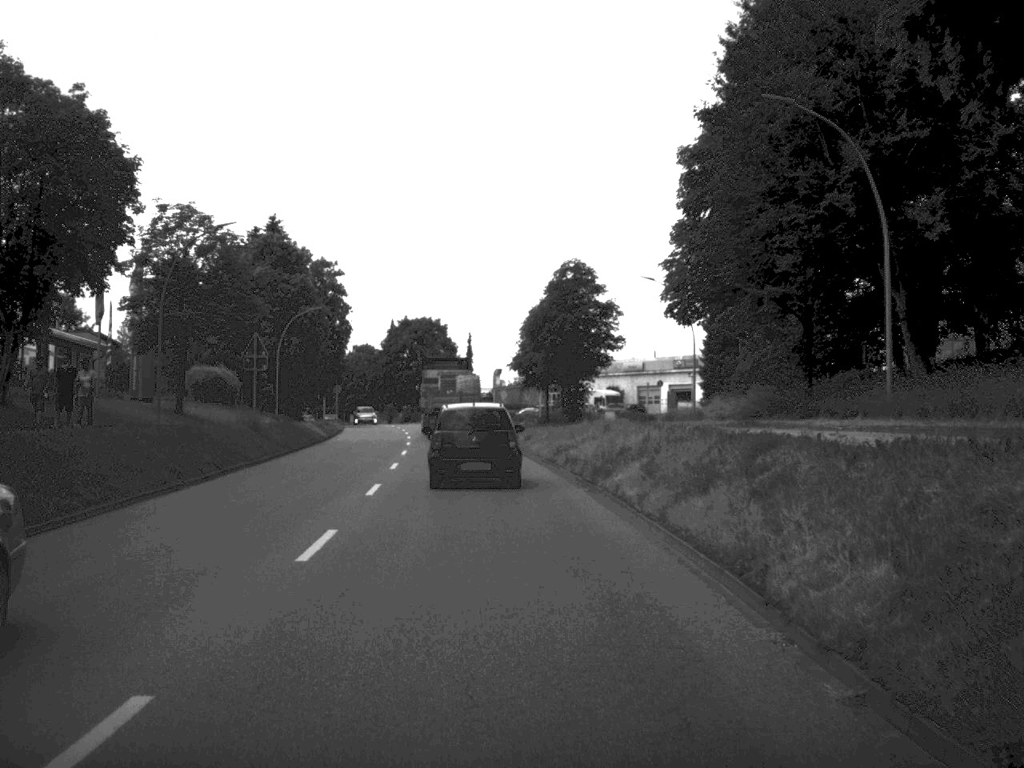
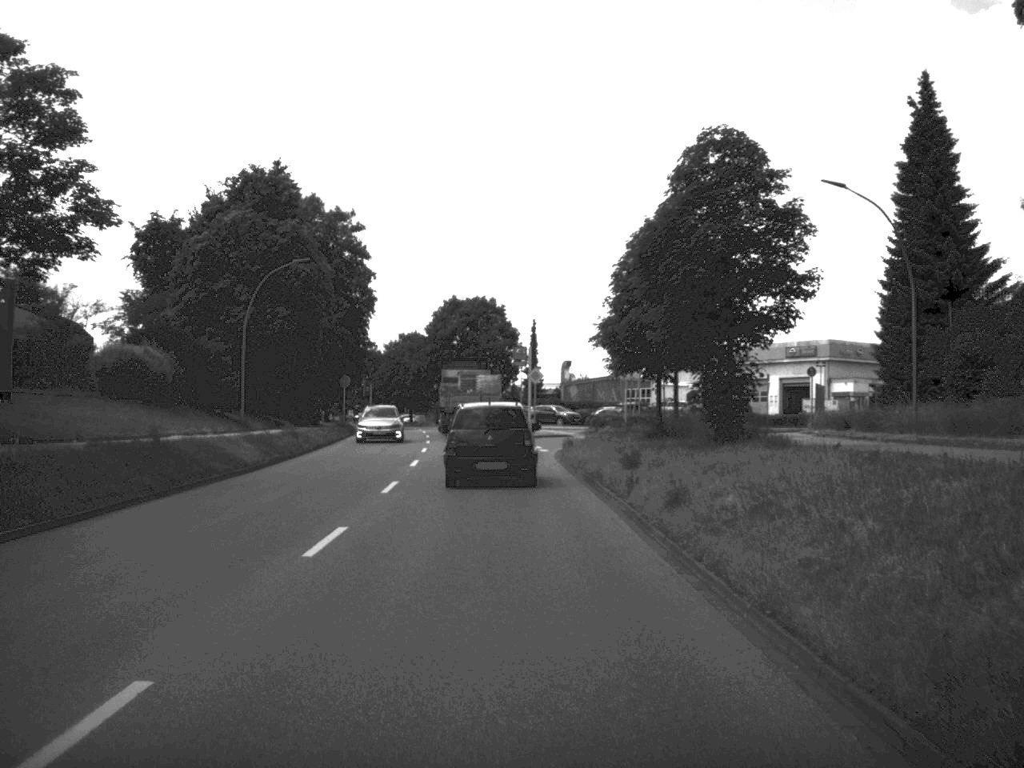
(-0.8, +26.3) m; -3°
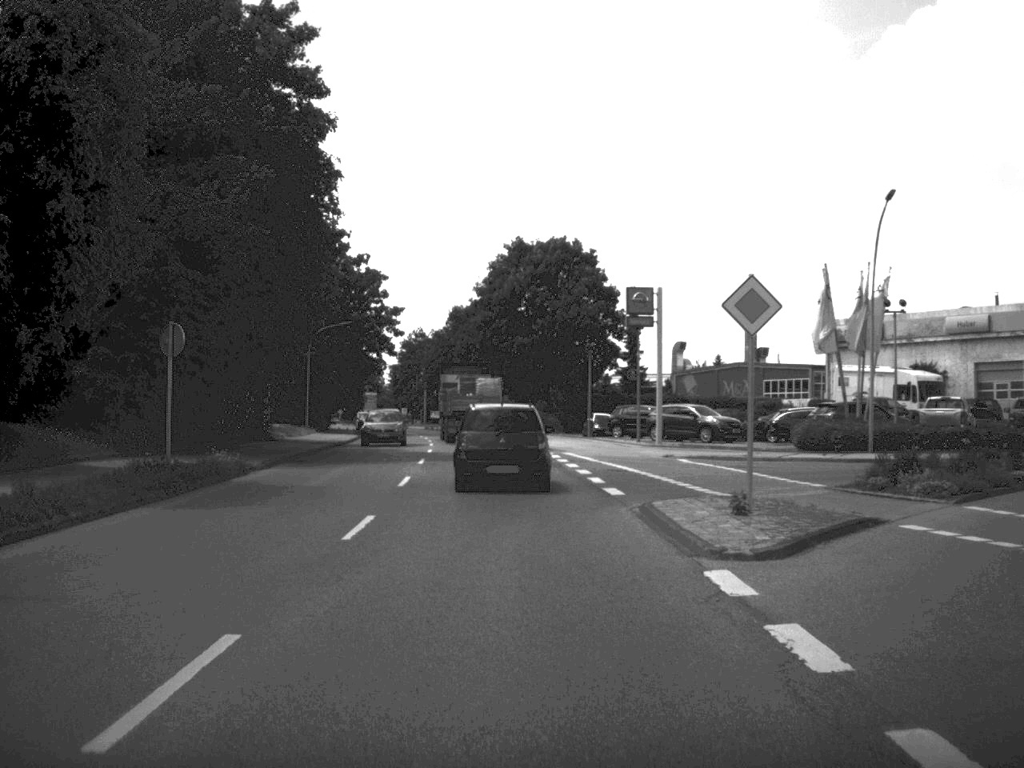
(-1.4, +42.9) m; -4°
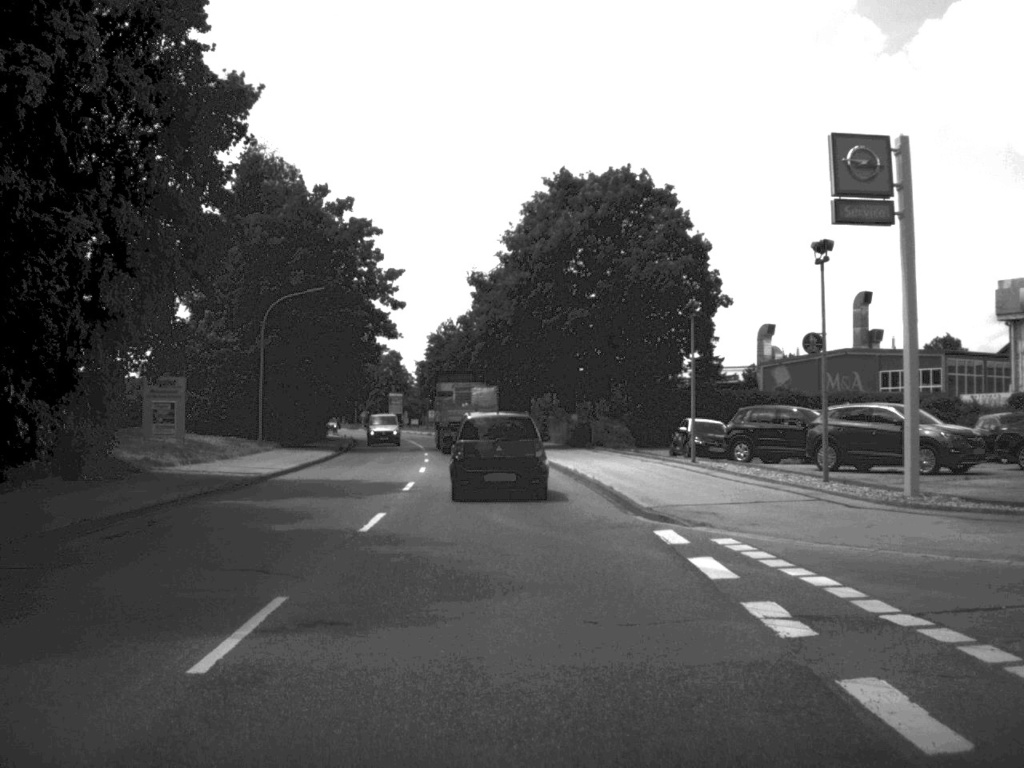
(-0.5, +24.8) m; -2°
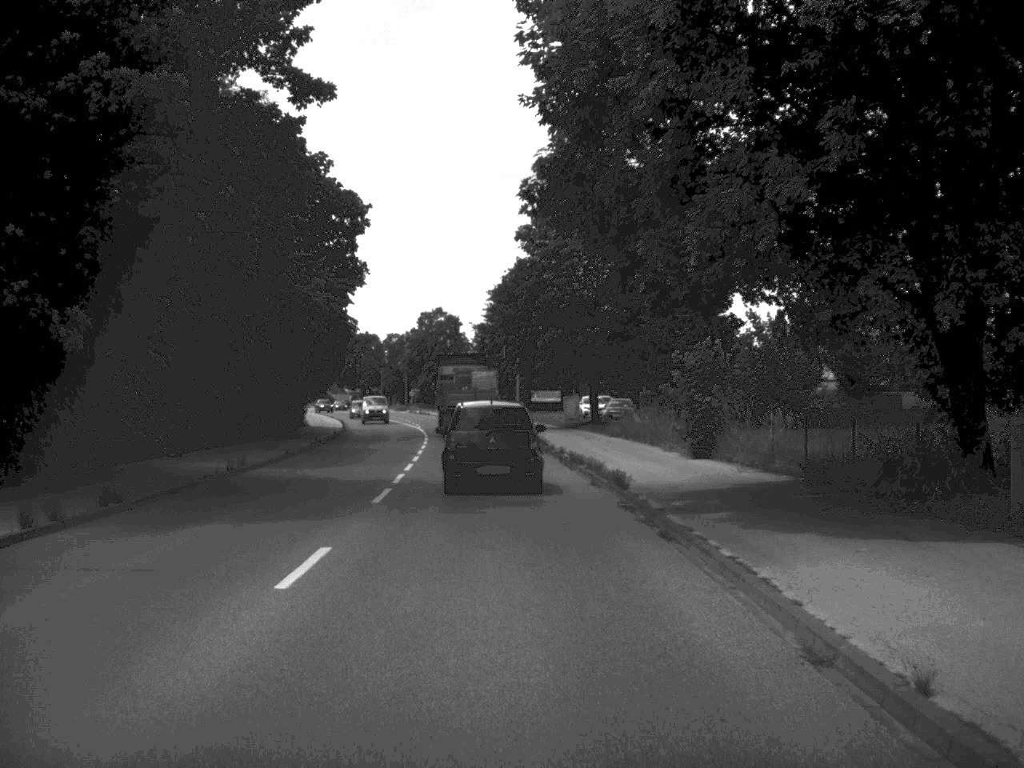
(-1.4, +41.1) m; -4°
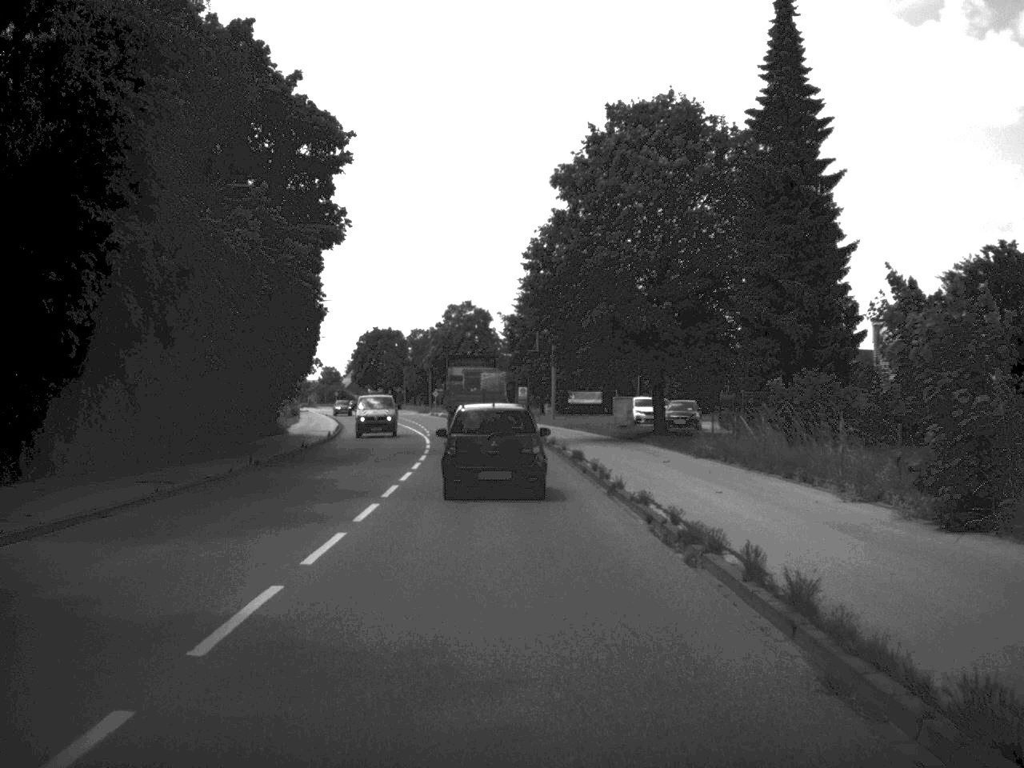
(-0.2, +16.2) m; -2°
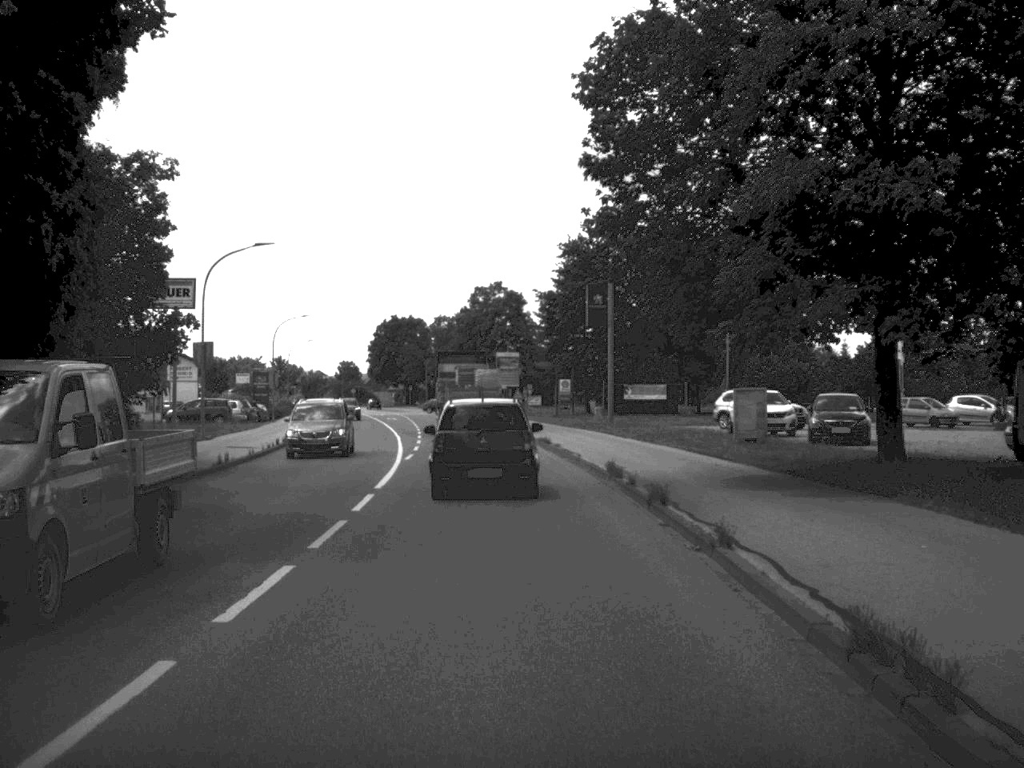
(-0.4, +25.3) m; -2°
